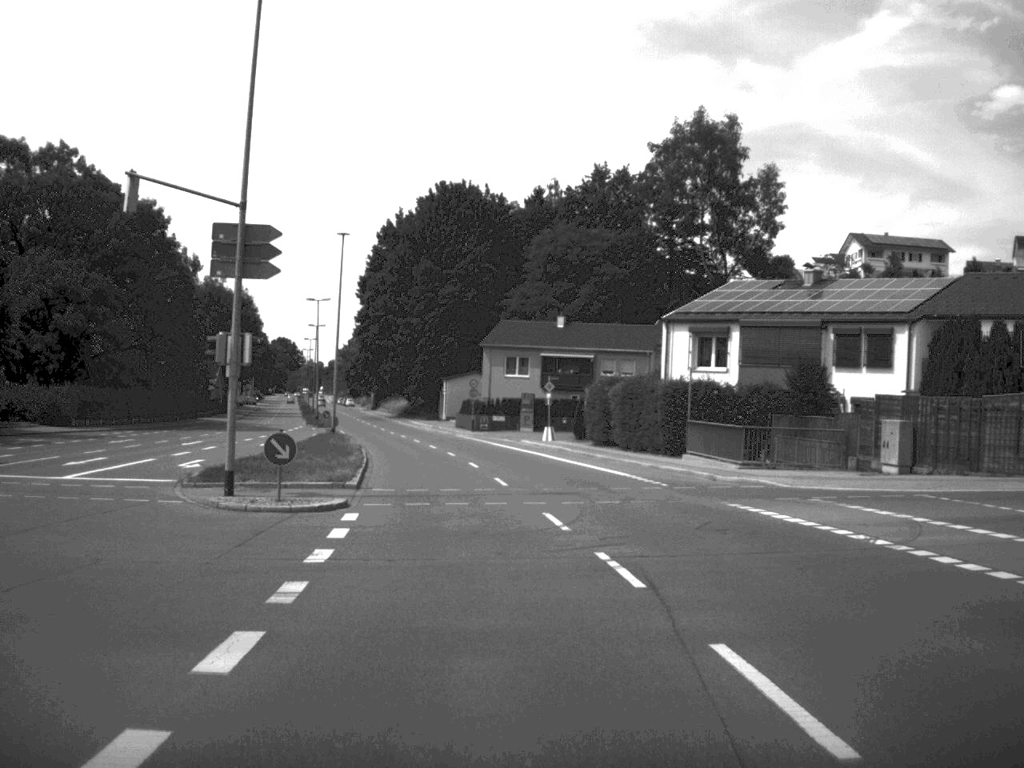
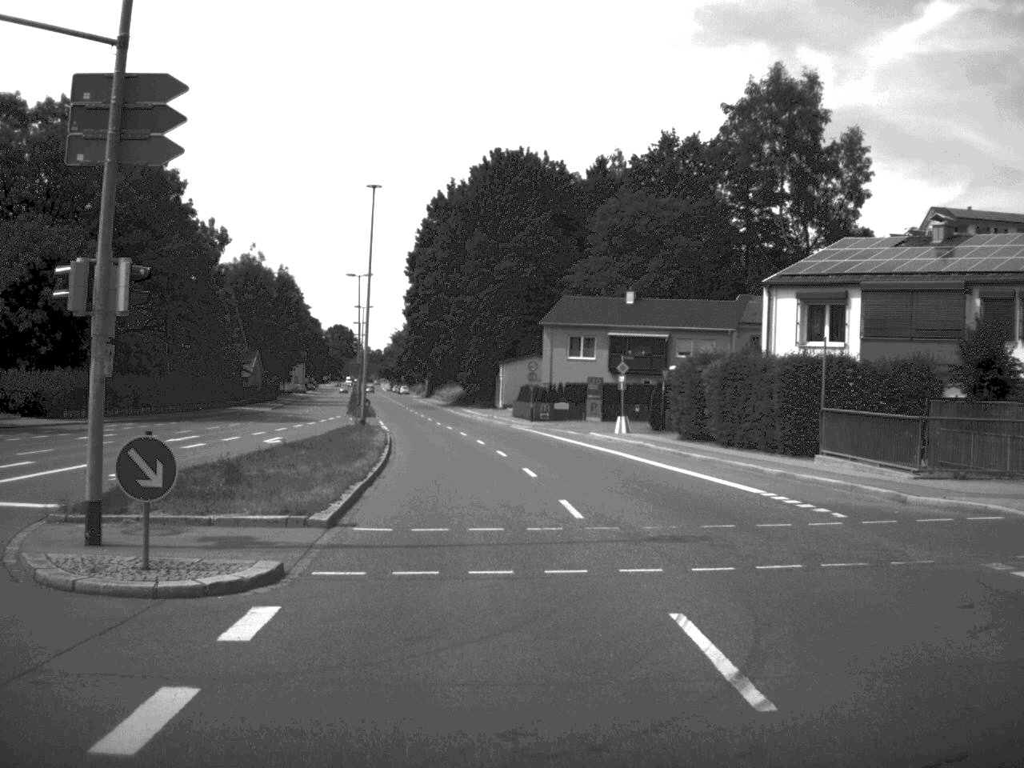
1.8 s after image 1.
(-0.2, +10.8) m; -3°
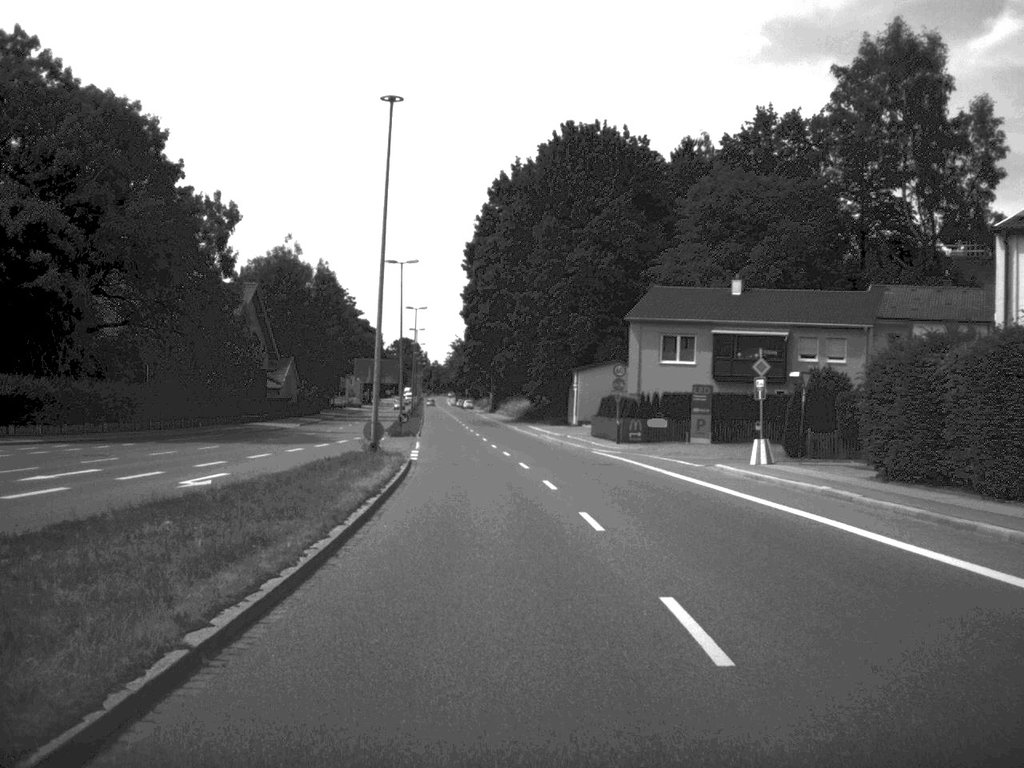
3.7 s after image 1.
(-0.5, +17.9) m; -3°
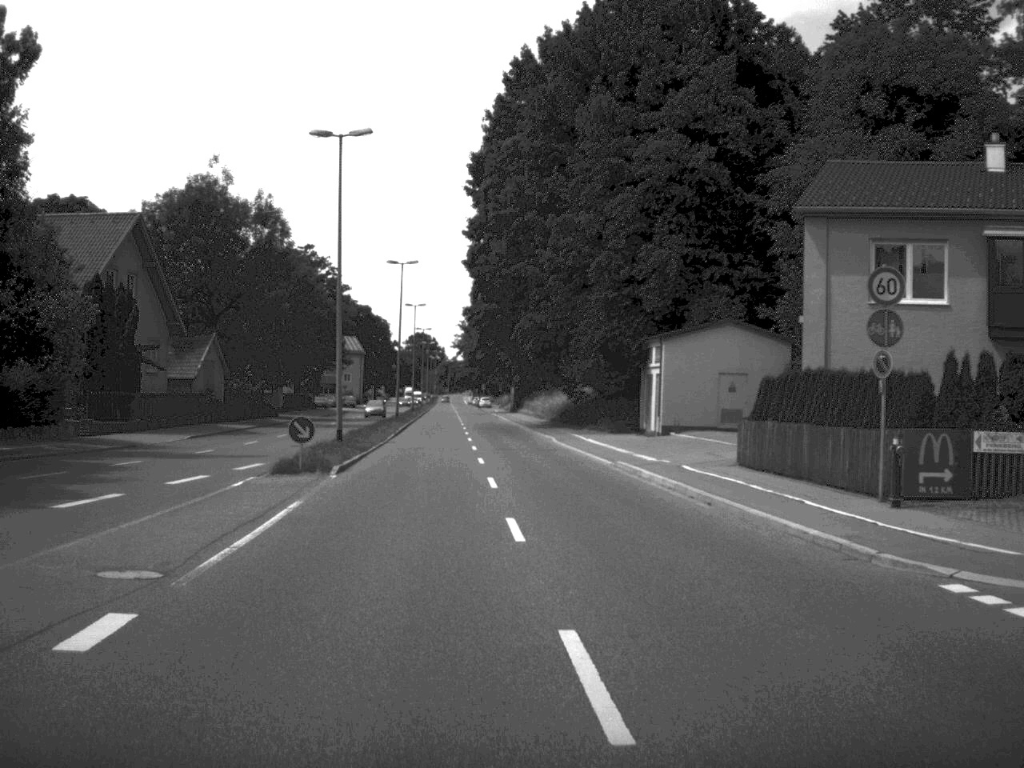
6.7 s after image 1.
(-0.8, +37.1) m; -1°
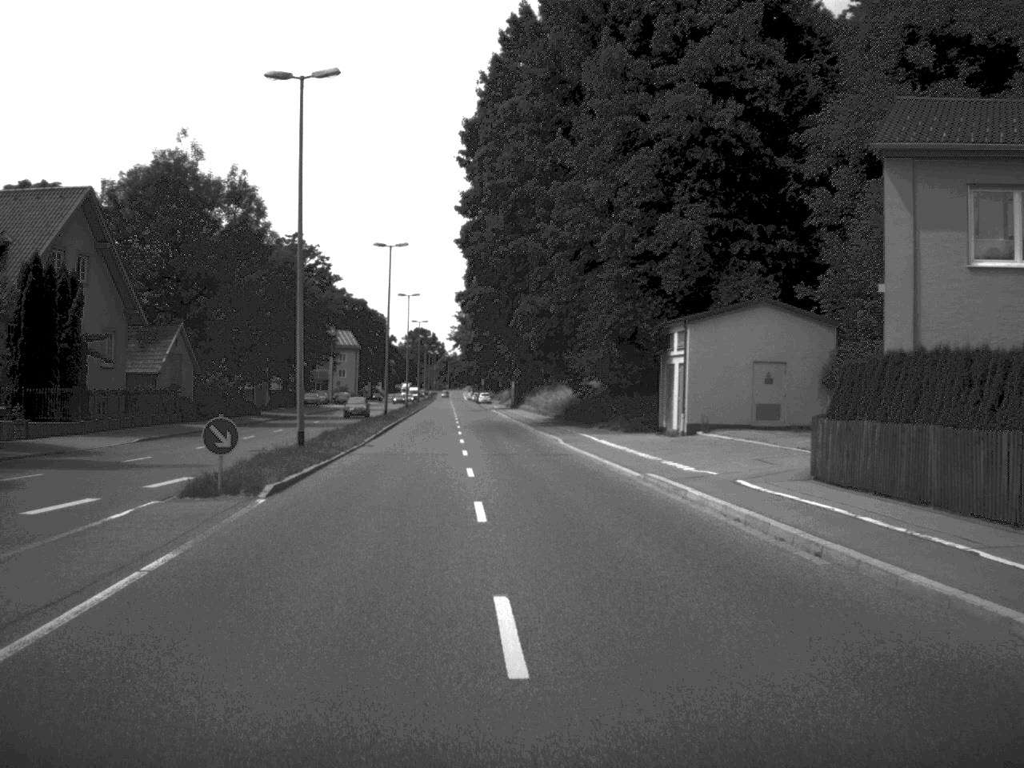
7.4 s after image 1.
(0.0, +9.8) m; 0°
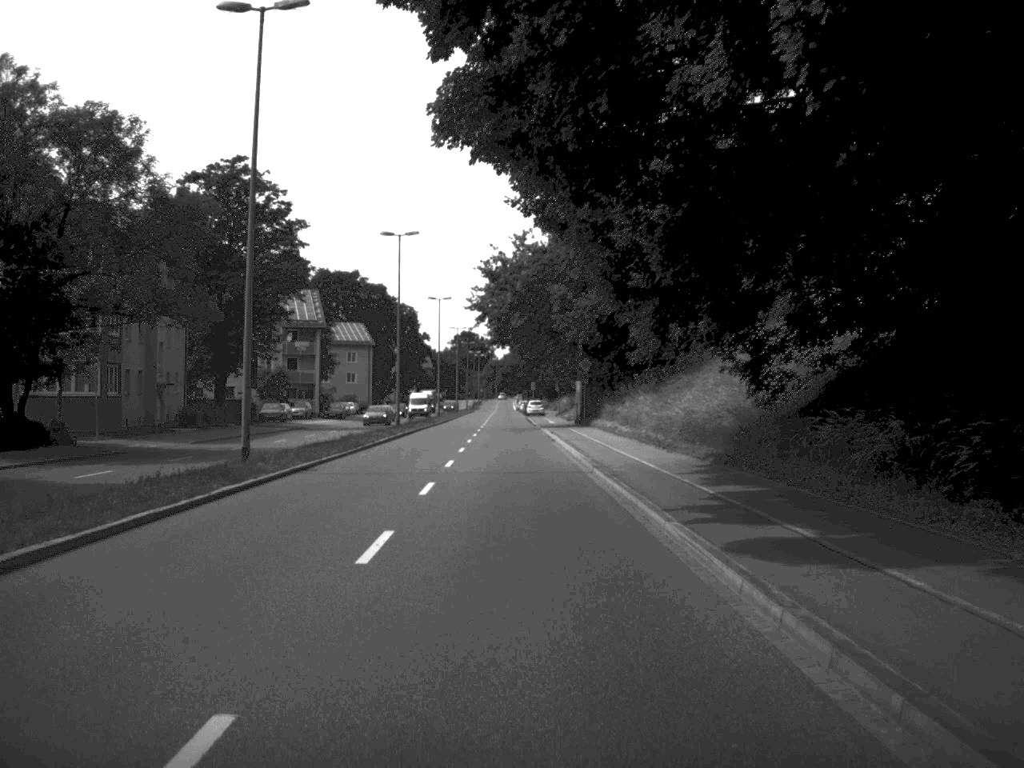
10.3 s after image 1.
(-0.9, +45.9) m; -2°
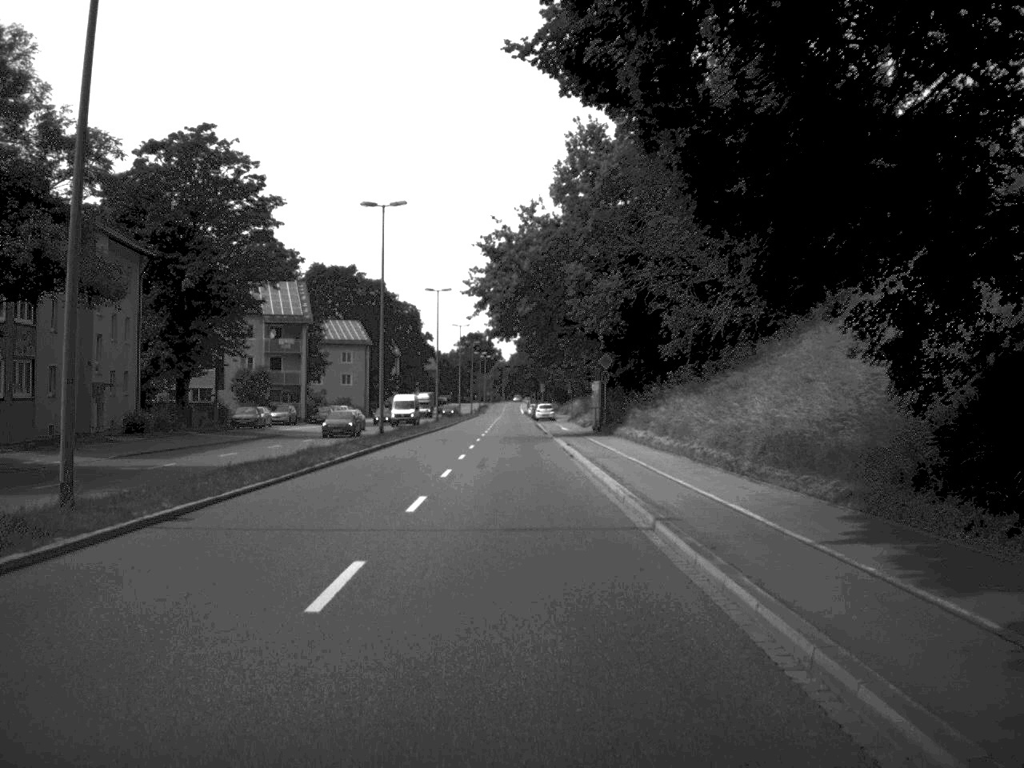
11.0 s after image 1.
(0.0, +11.5) m; 0°
